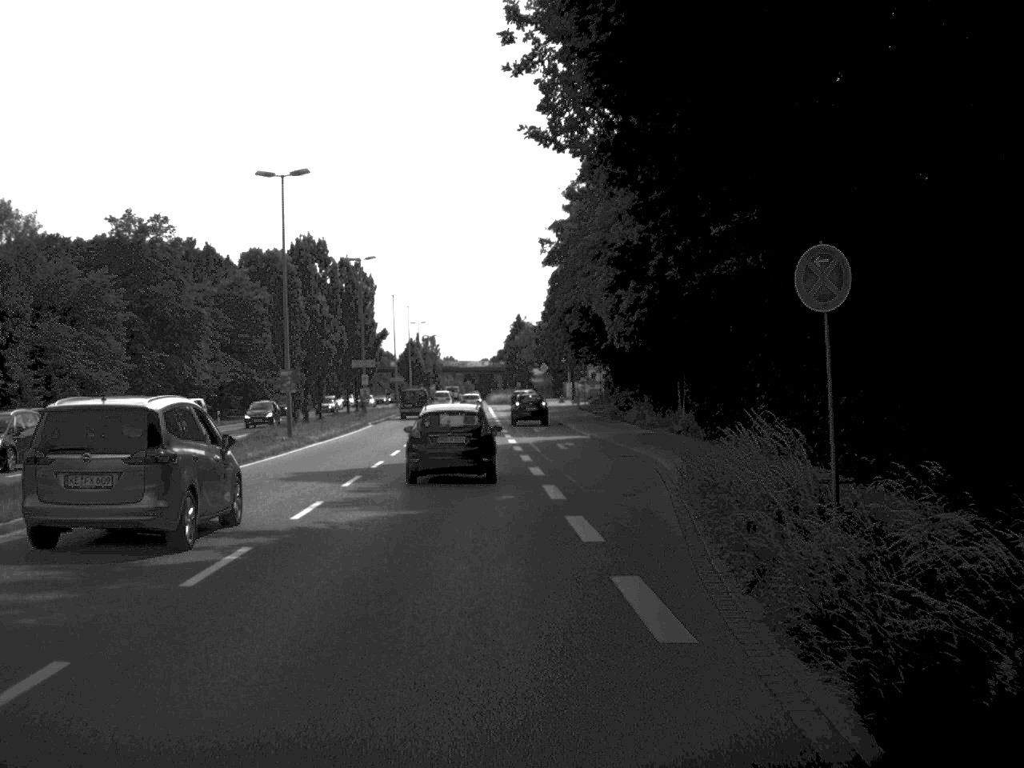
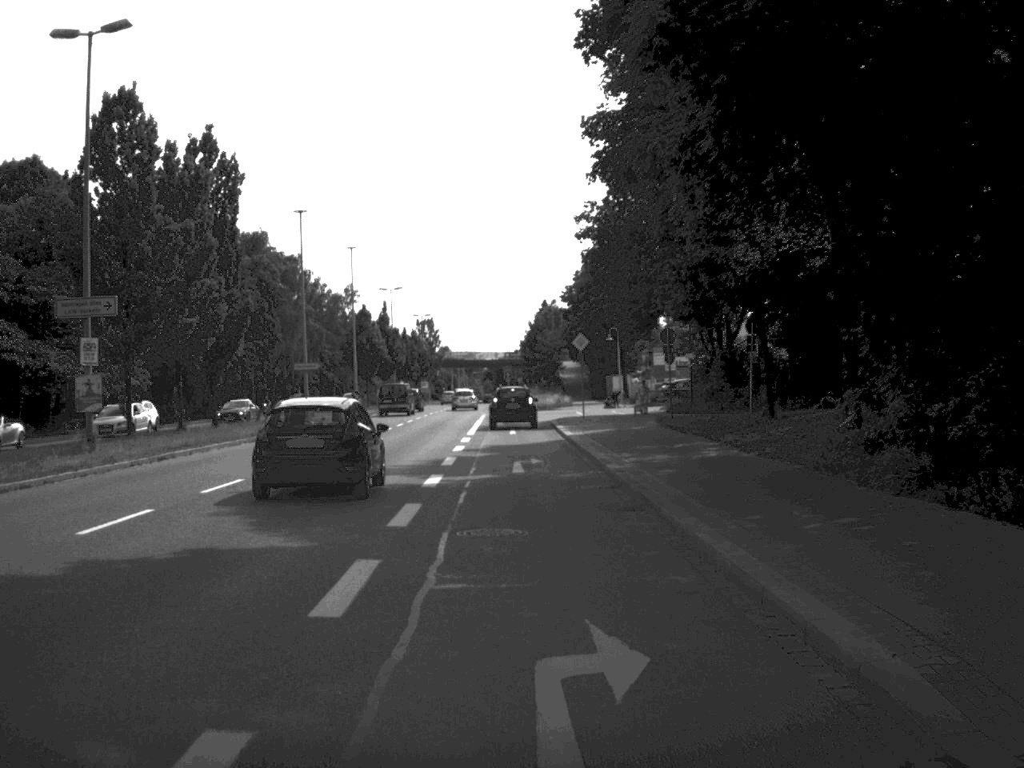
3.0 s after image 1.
(+0.3, +52.3) m; -2°
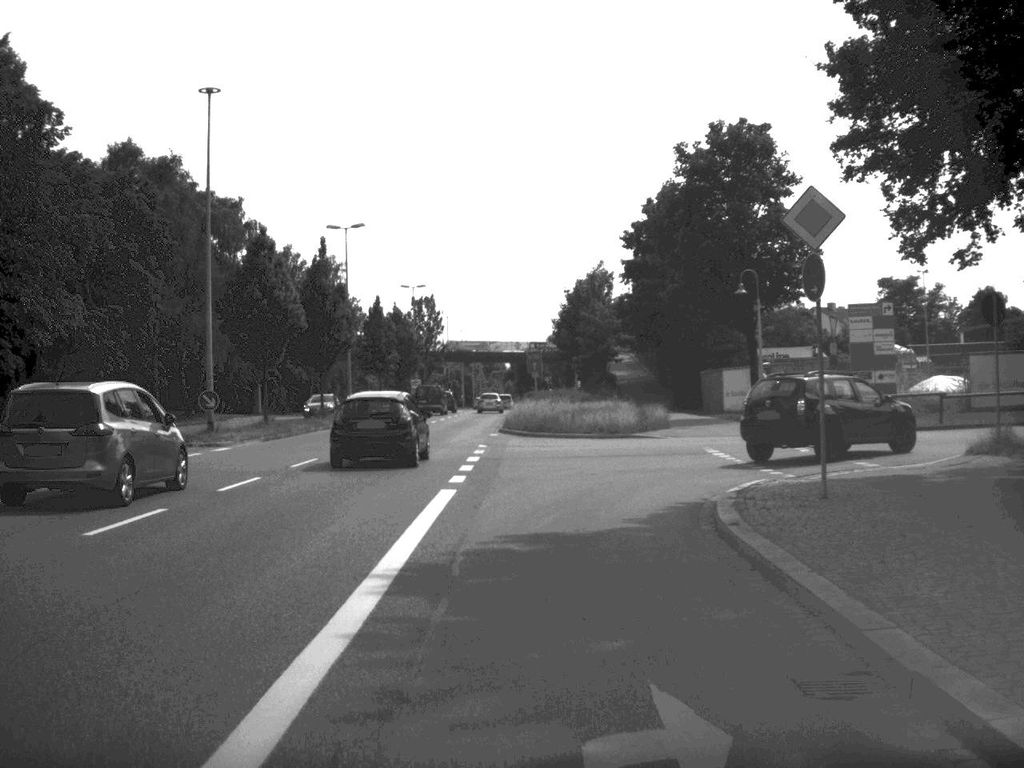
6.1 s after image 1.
(-0.6, +41.7) m; -1°
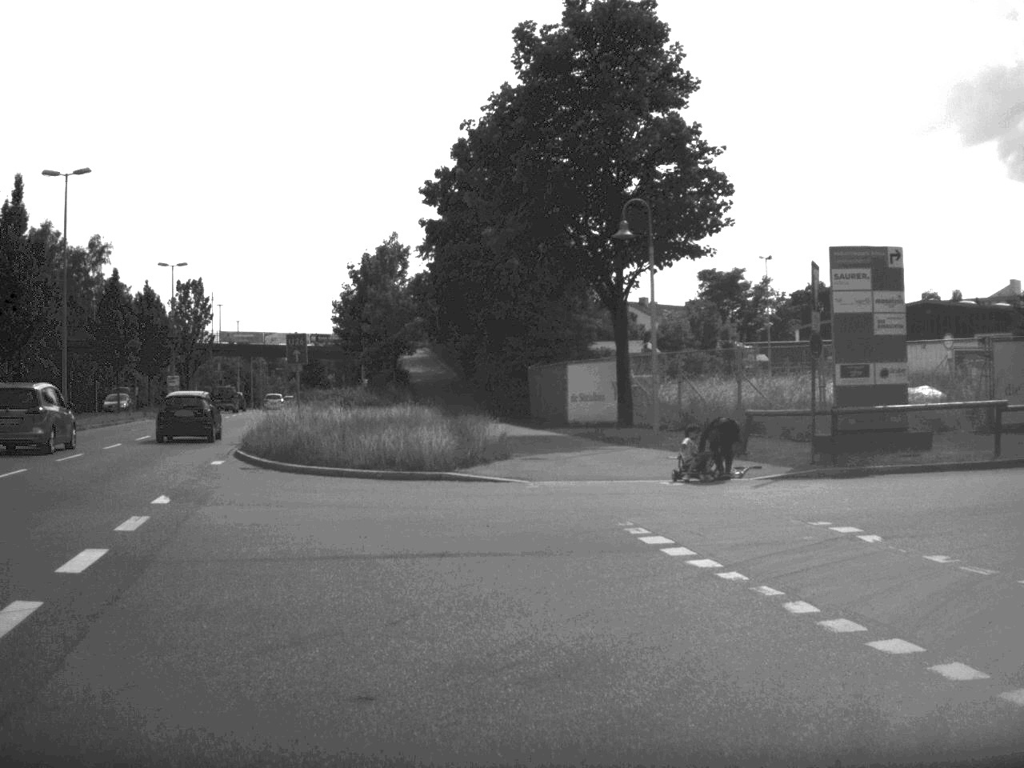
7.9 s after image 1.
(+0.7, +15.9) m; +10°
